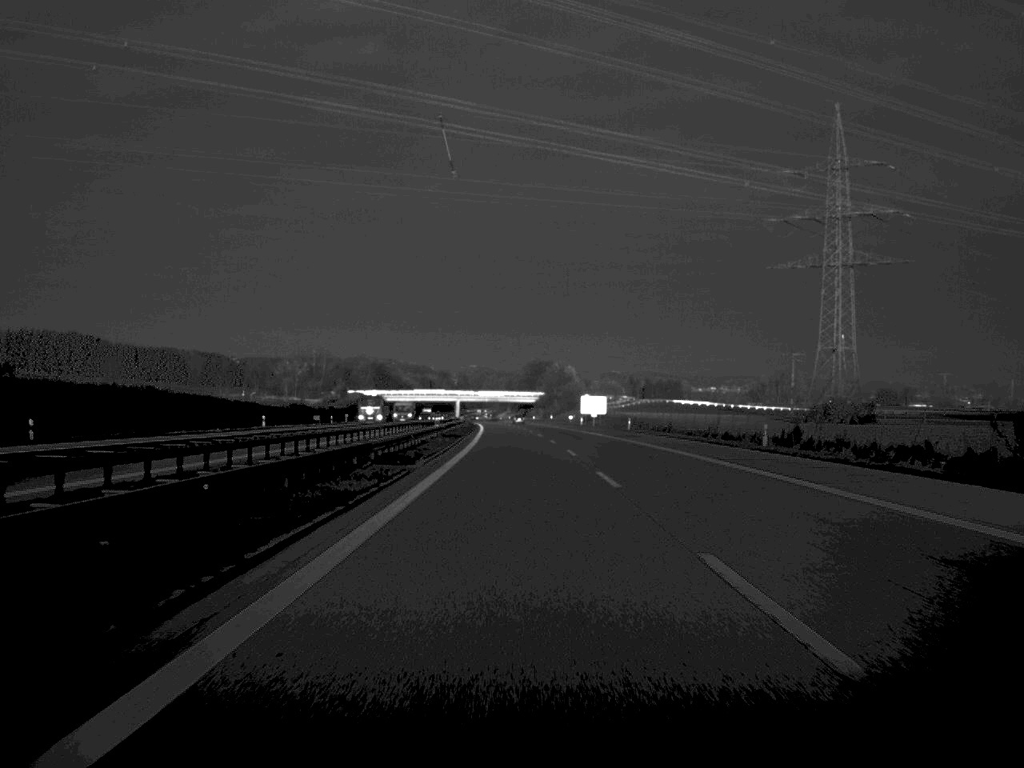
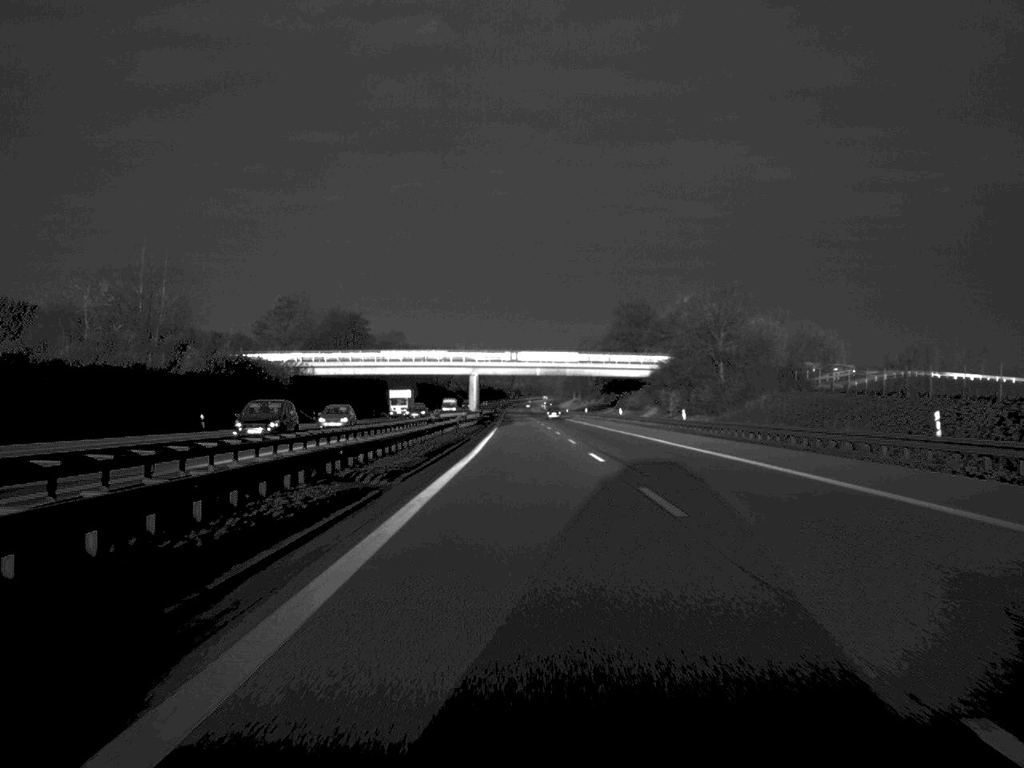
(-4.4, +168.9) m; -3°
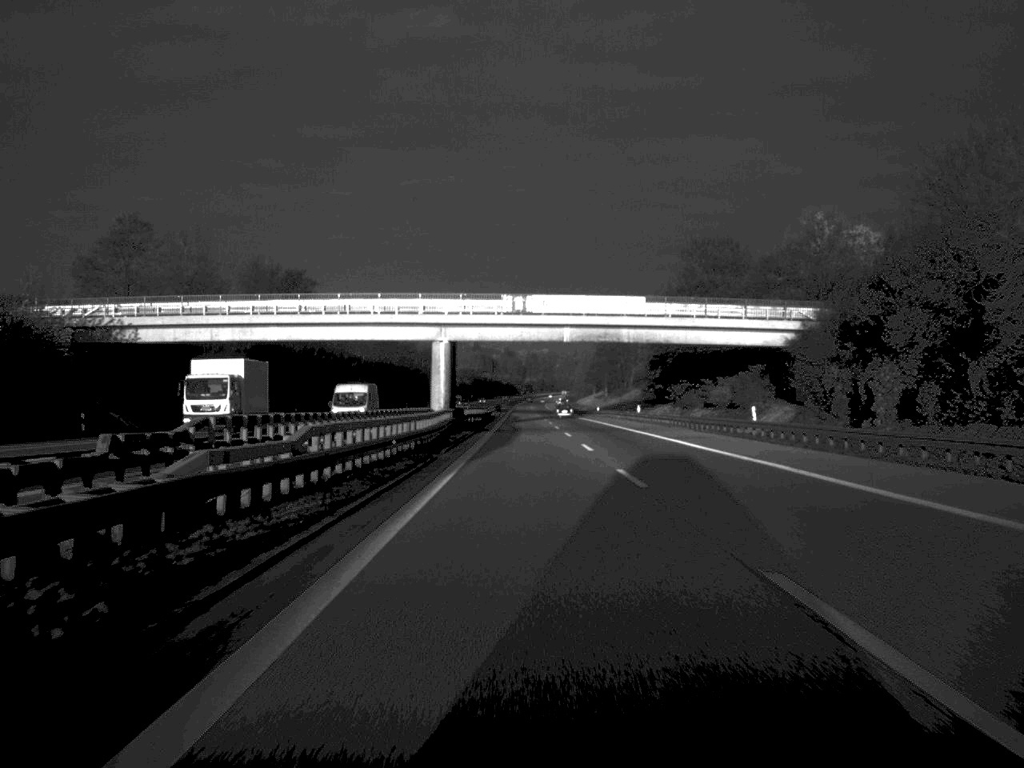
(-0.3, +66.5) m; -1°
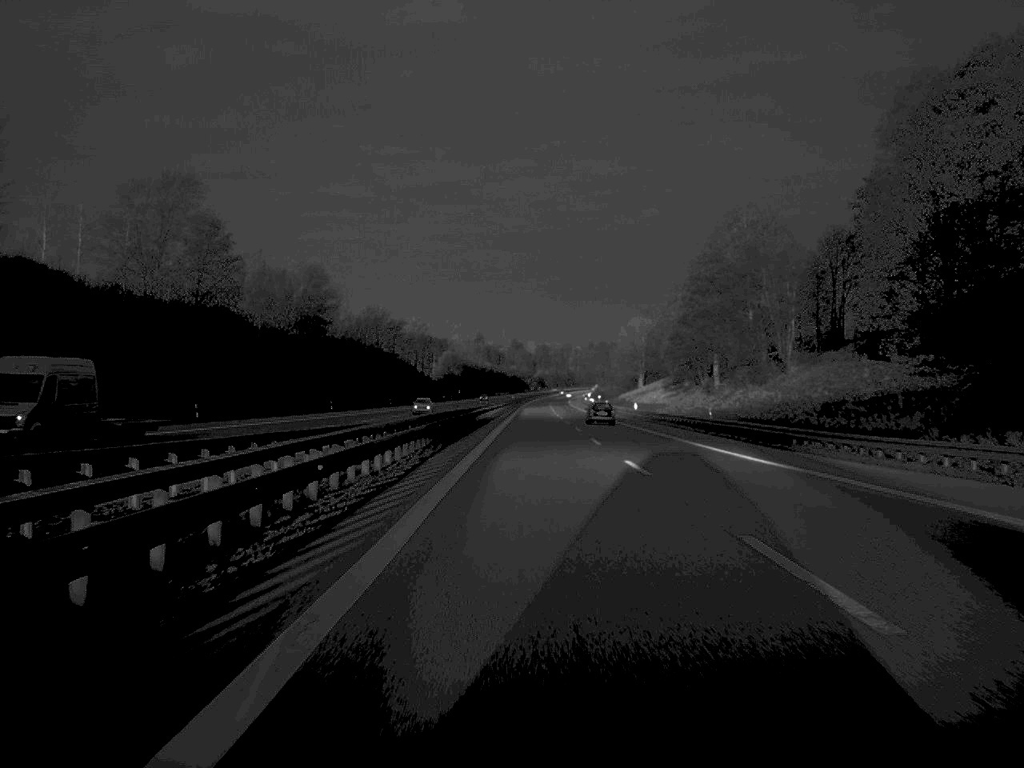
(-0.8, +139.7) m; 0°
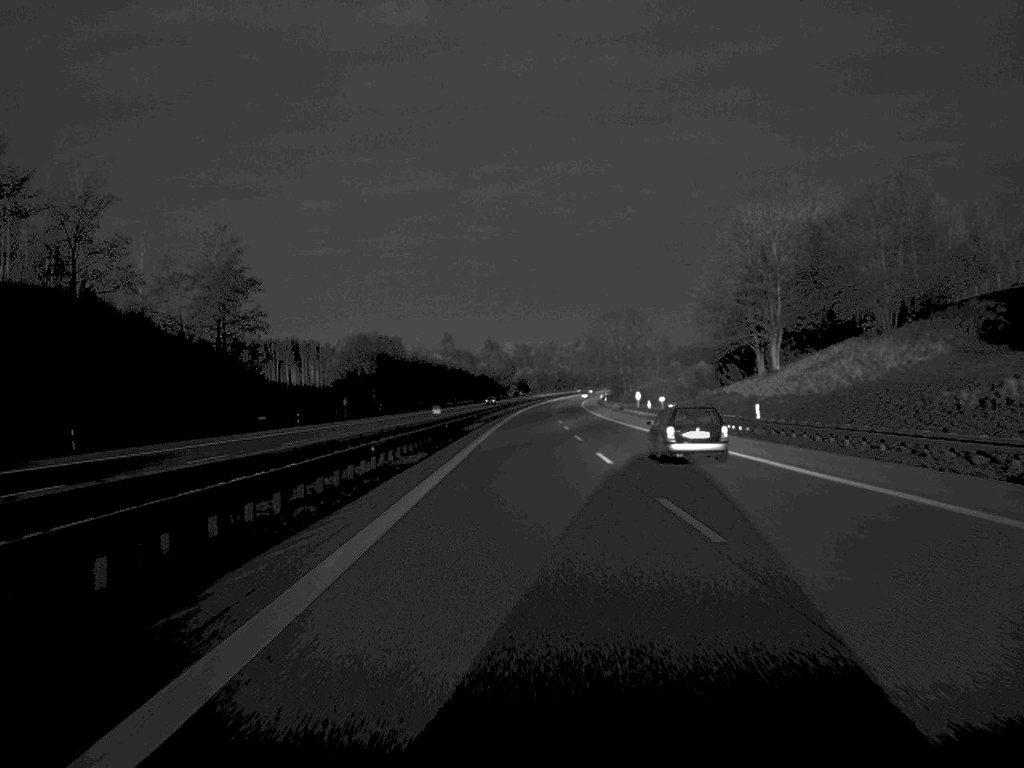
(+1.3, +166.9) m; +1°
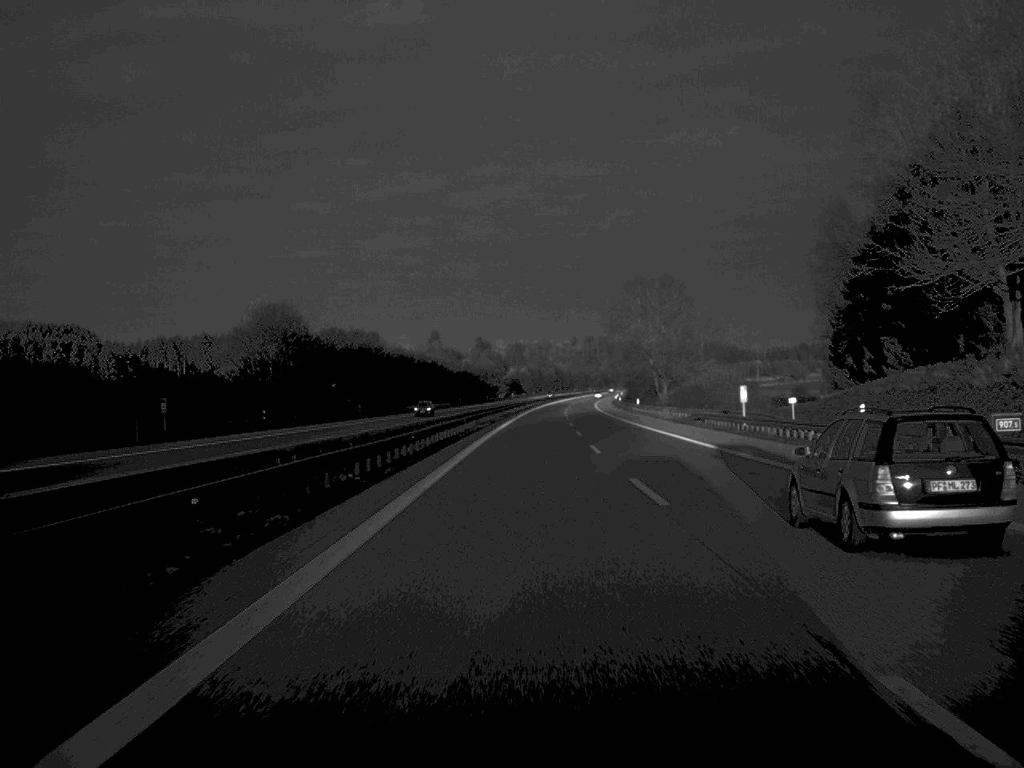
(+0.2, +66.1) m; 0°
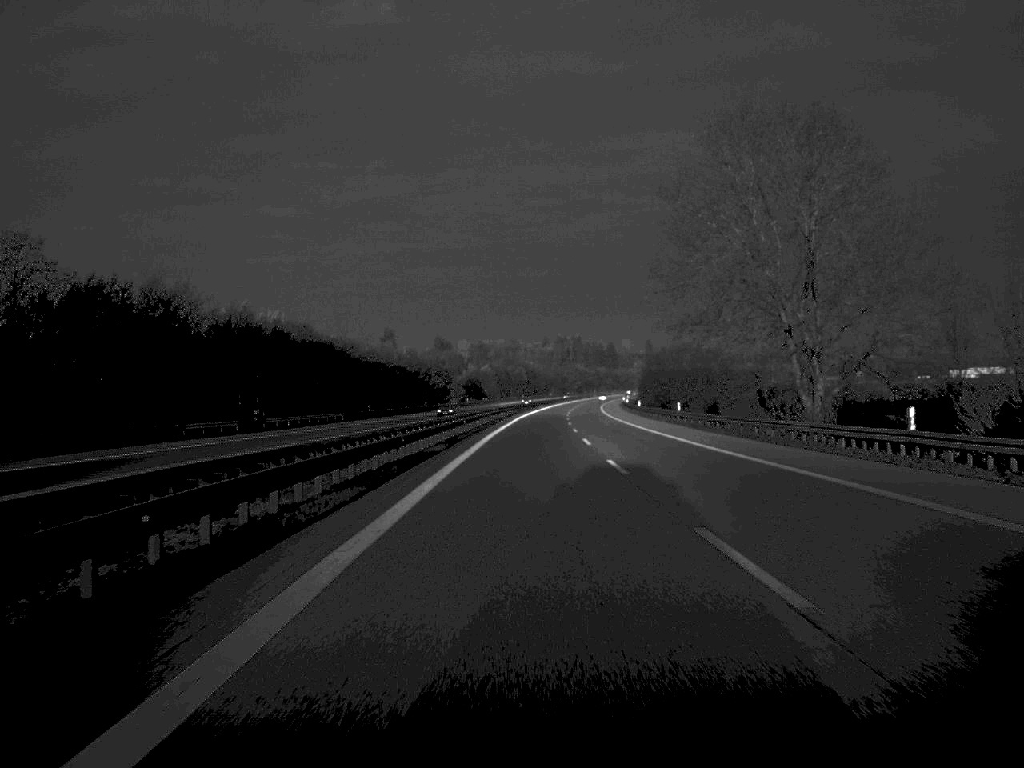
(+1.1, +99.0) m; +1°
